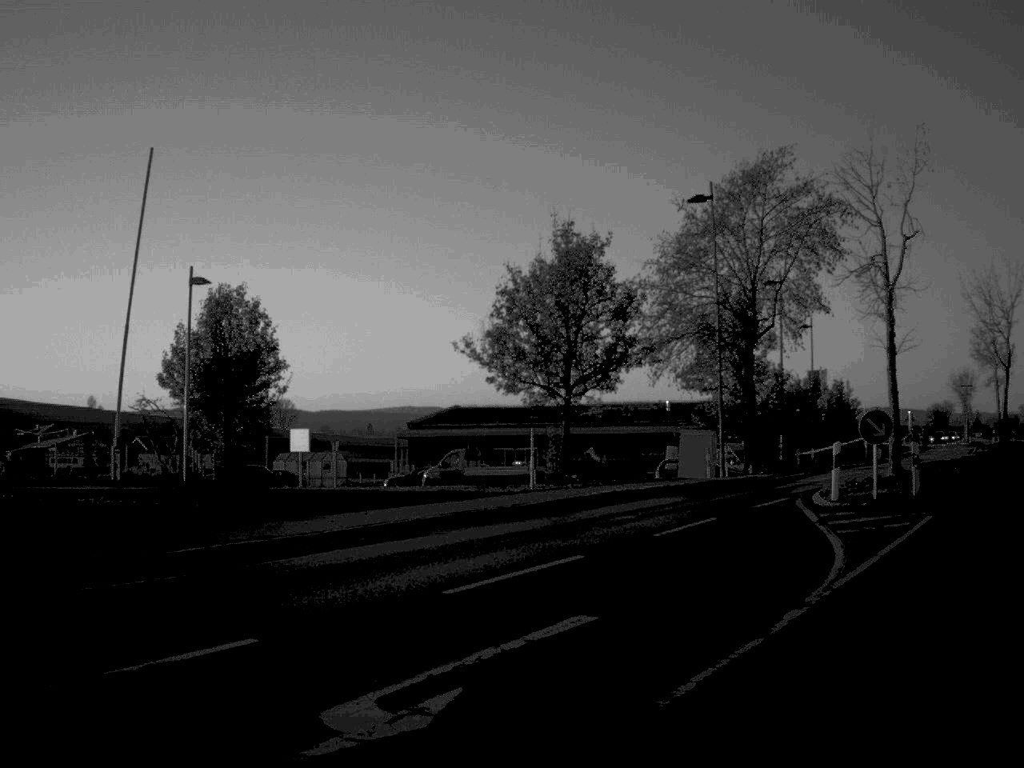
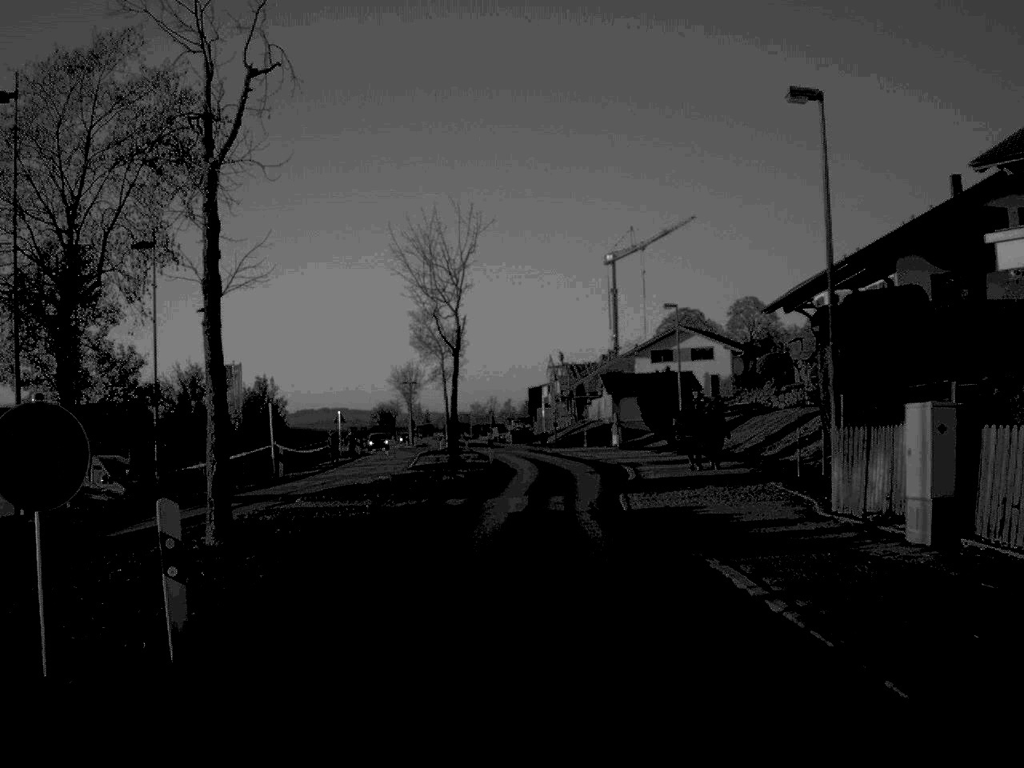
(+4.8, +14.5) m; +23°
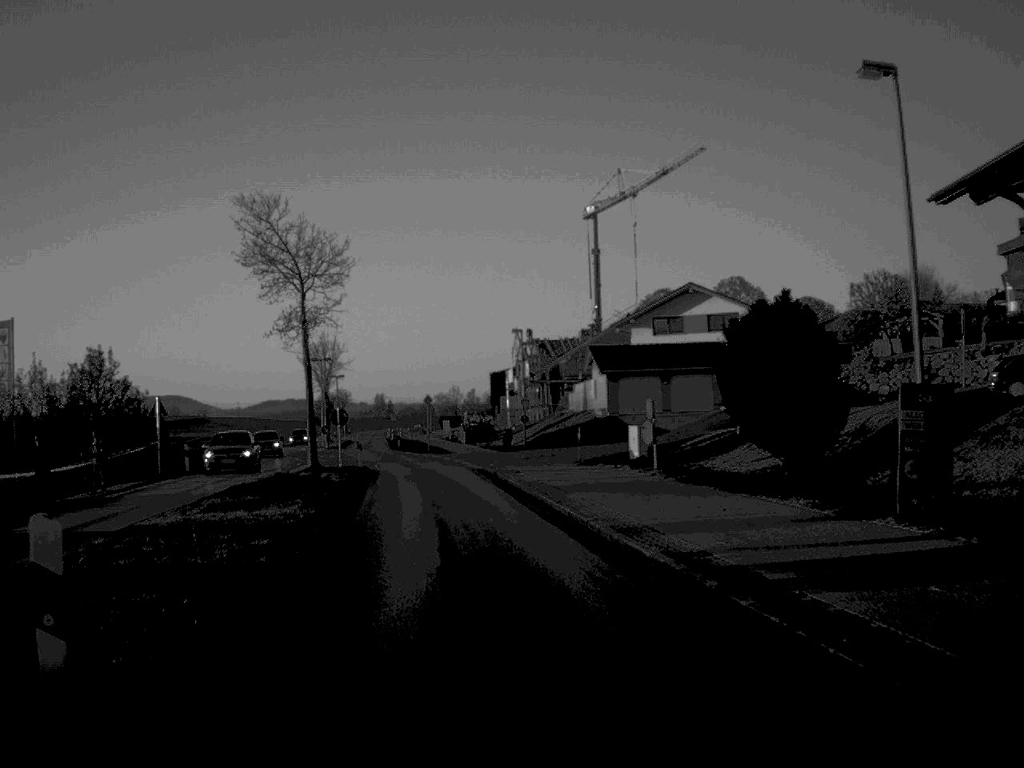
(+0.6, +34.5) m; +1°
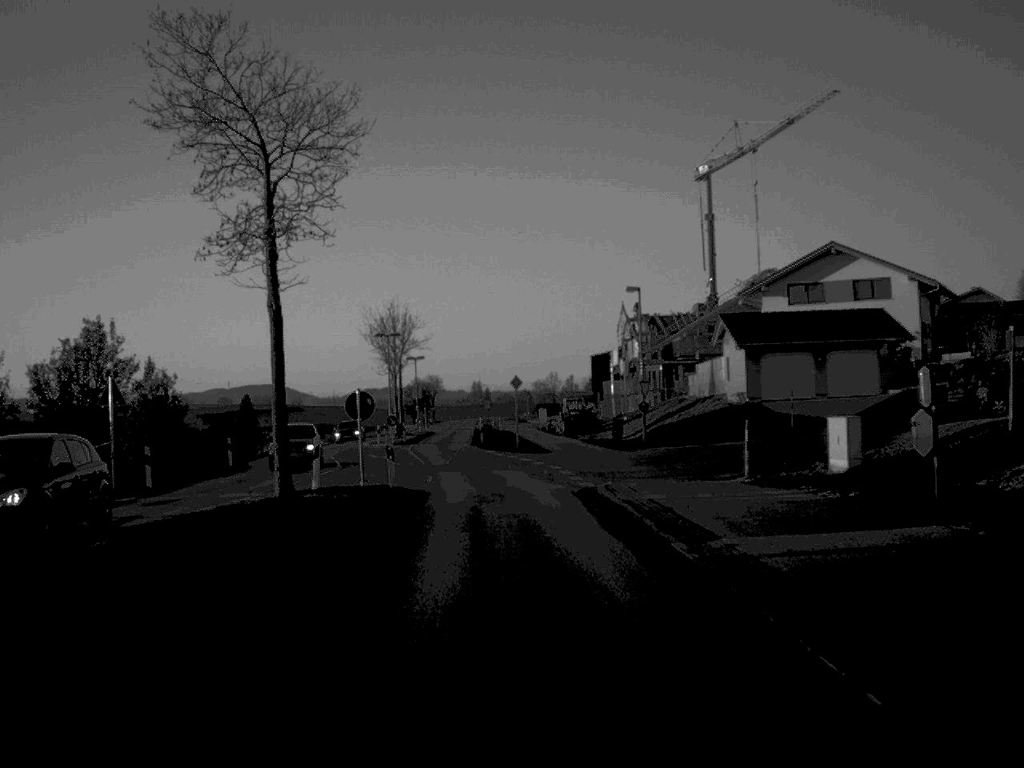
(-0.7, +16.0) m; -4°
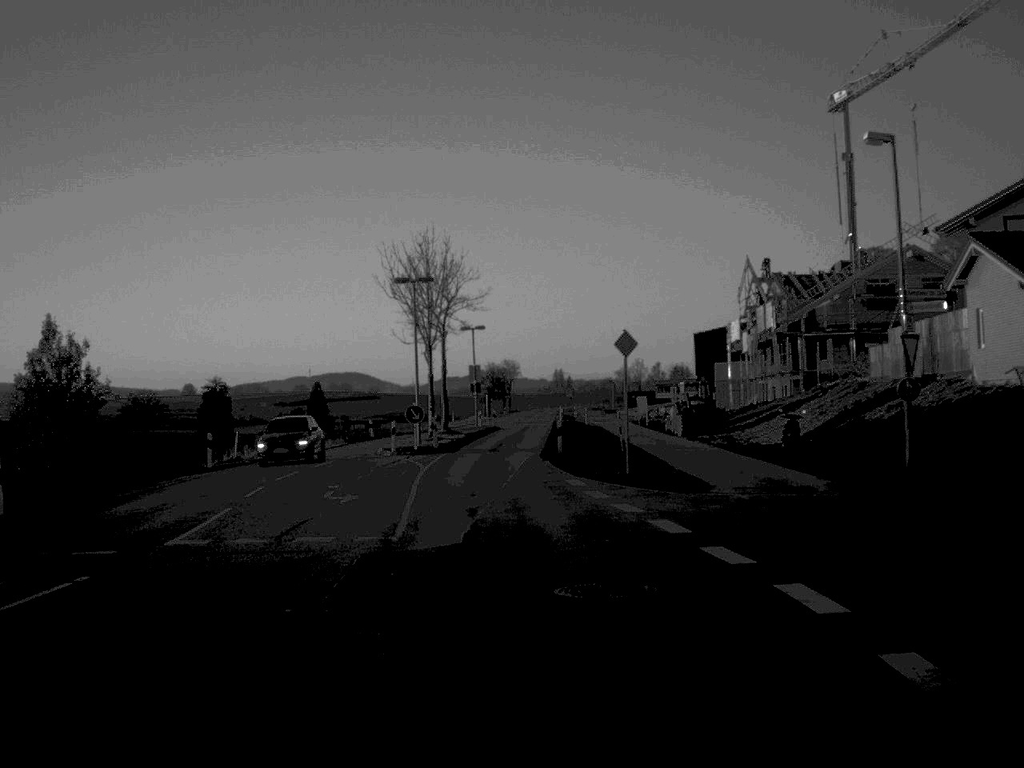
(-0.8, +26.1) m; -4°
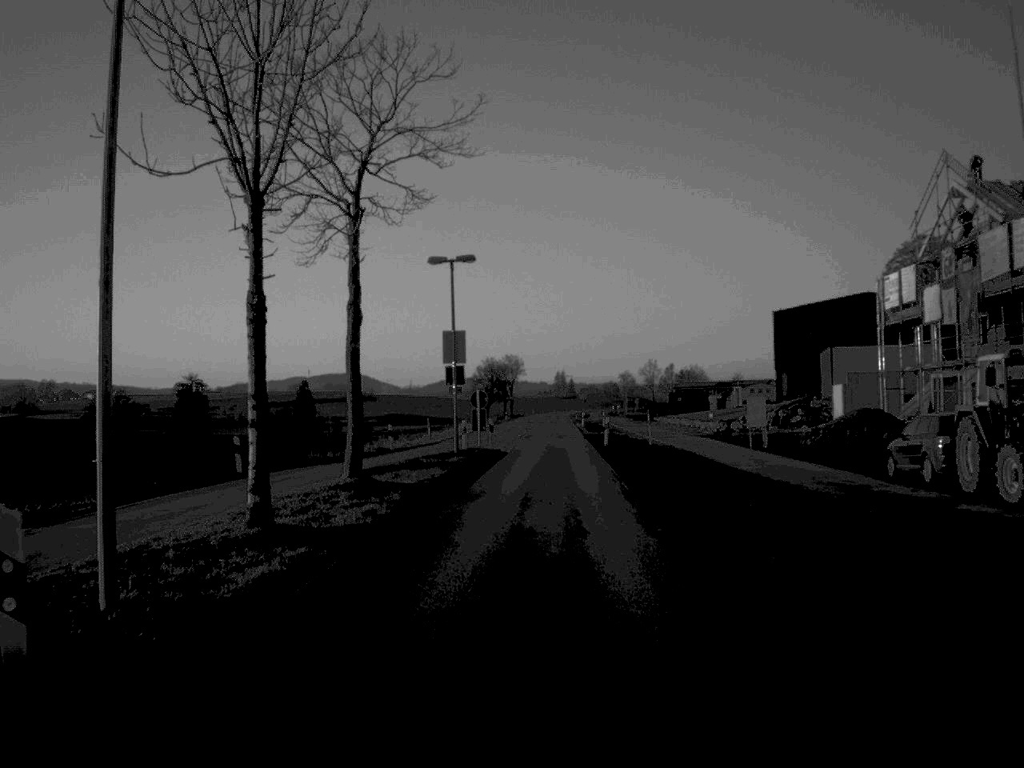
(-0.8, +37.1) m; 0°
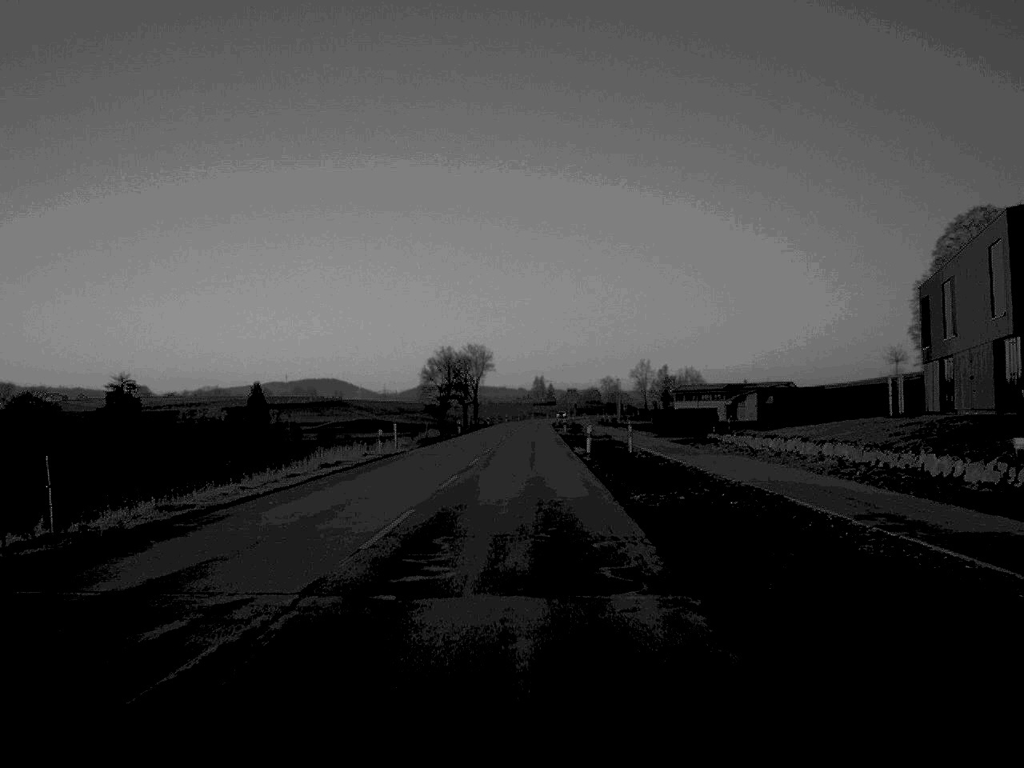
(+1.0, +51.5) m; +1°
